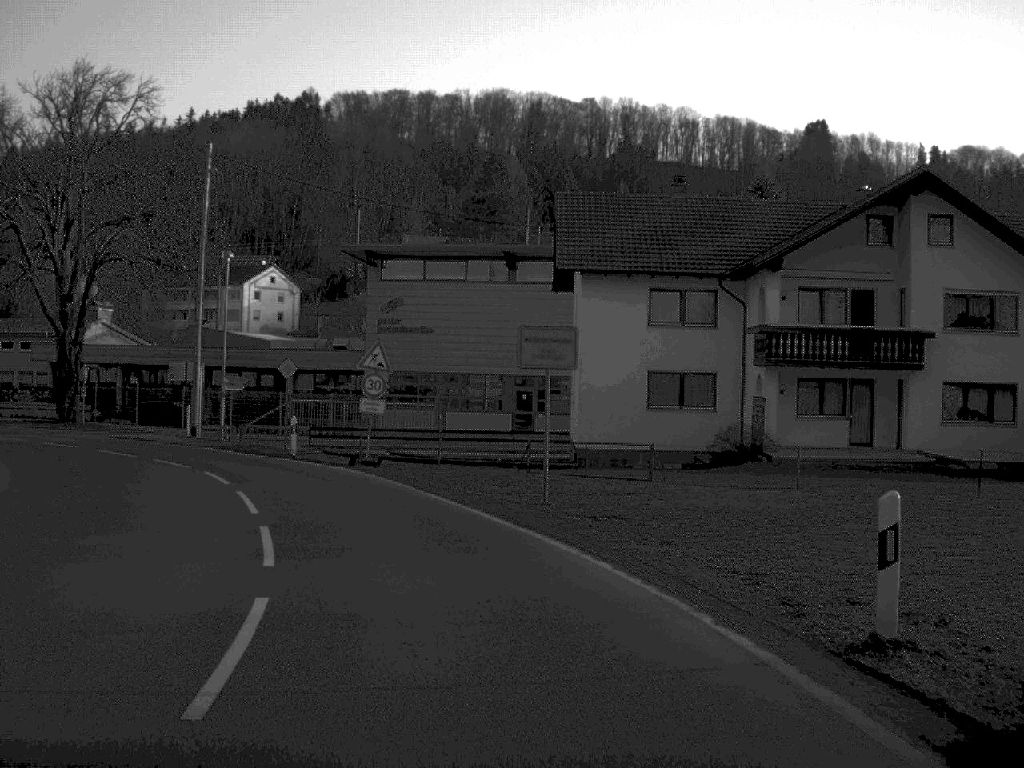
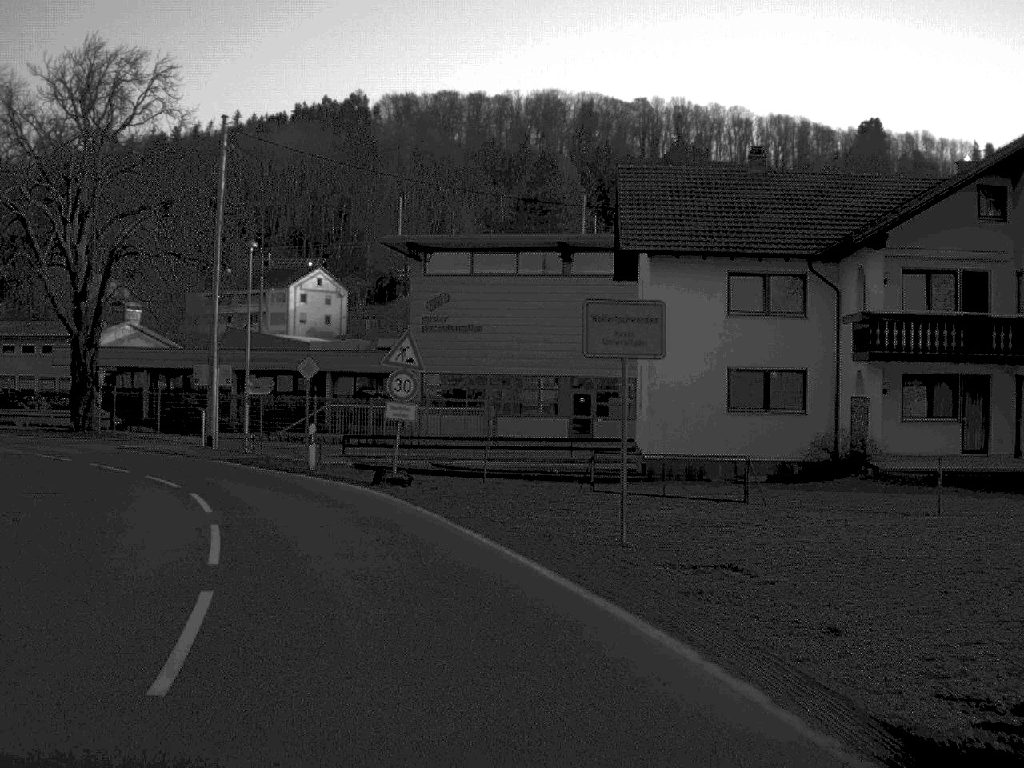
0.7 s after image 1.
(-0.1, +5.5) m; -3°
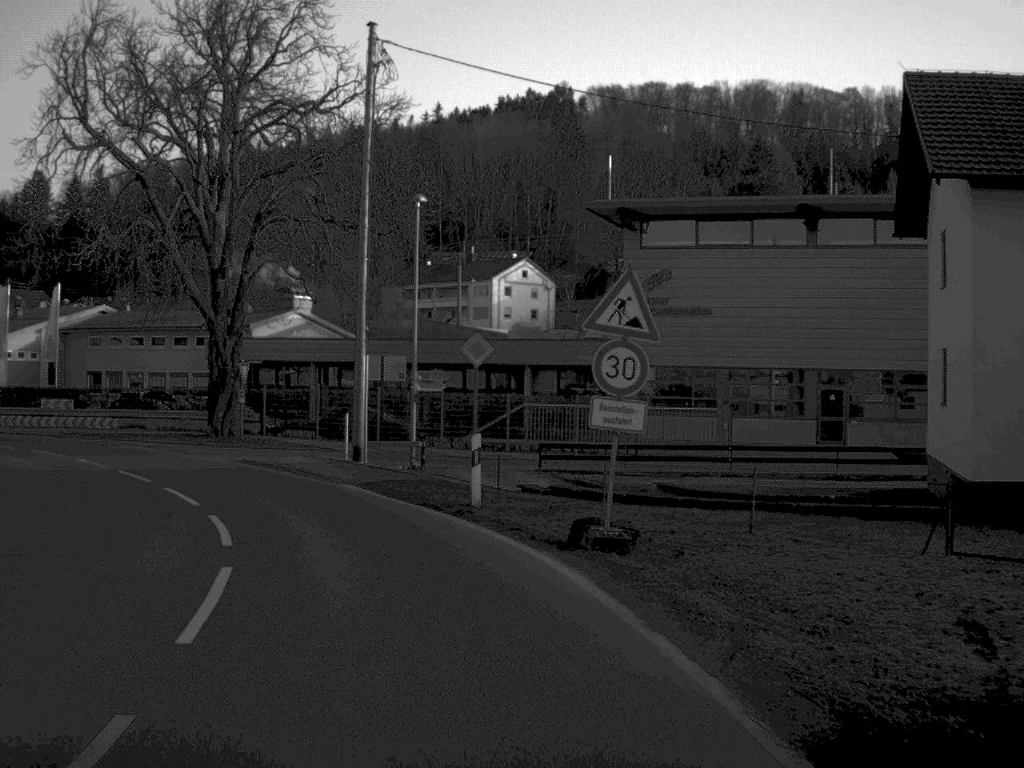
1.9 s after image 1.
(-0.9, +10.8) m; -10°
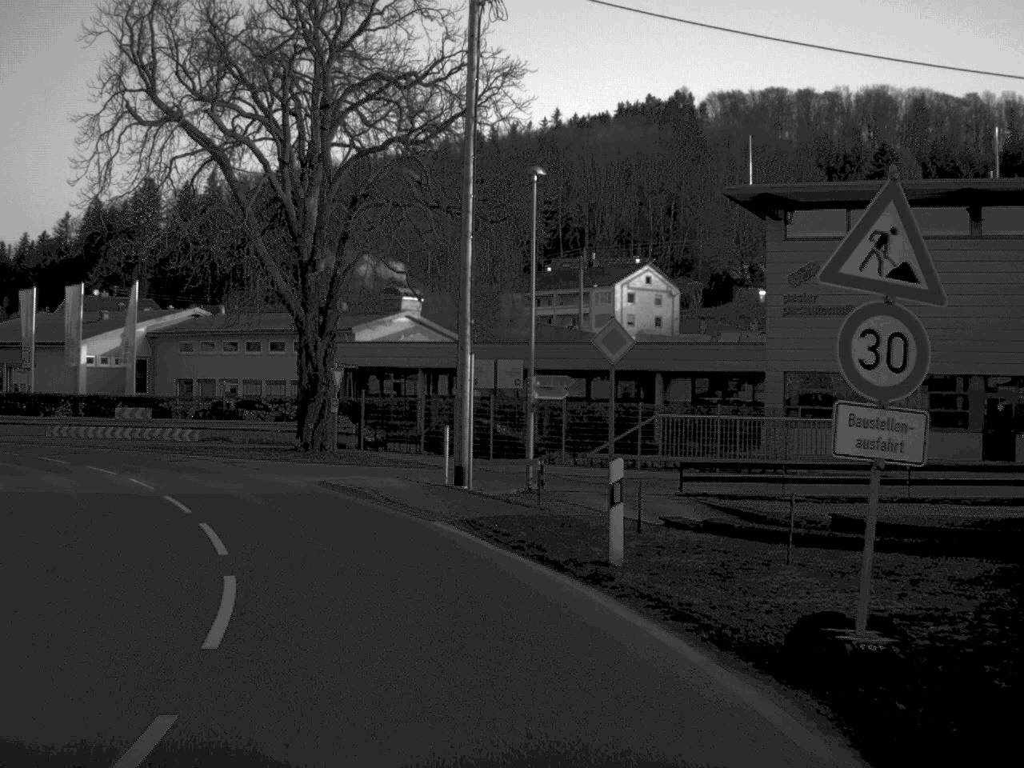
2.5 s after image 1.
(-0.3, +5.8) m; -5°
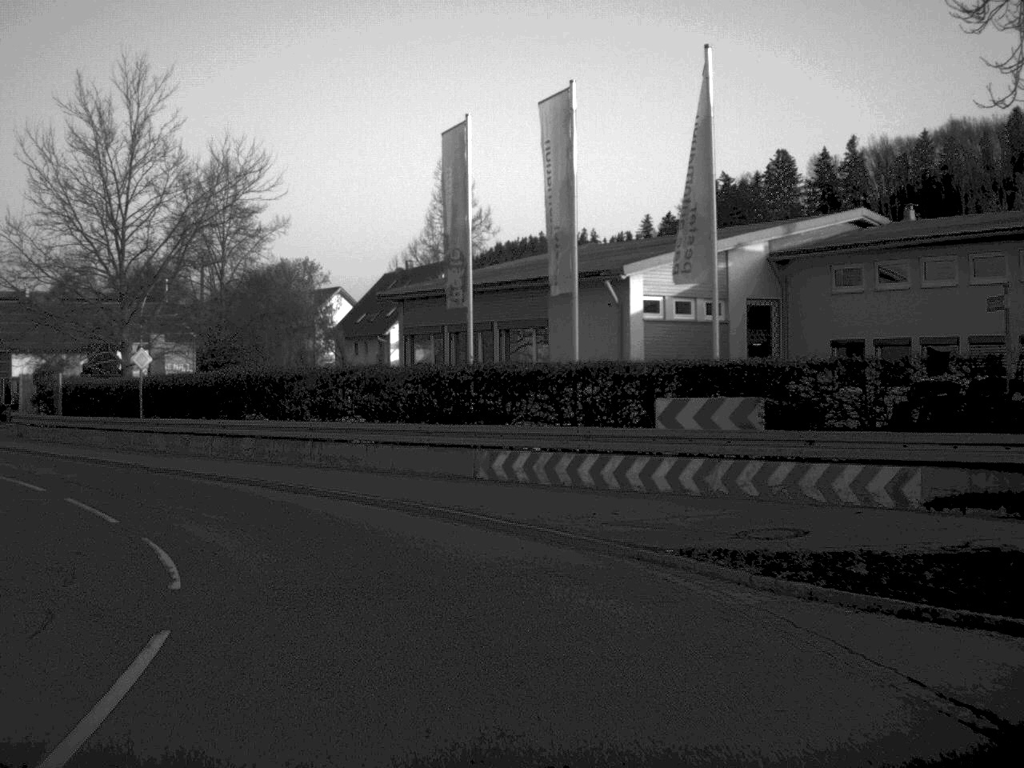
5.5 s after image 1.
(-8.7, +33.0) m; -29°
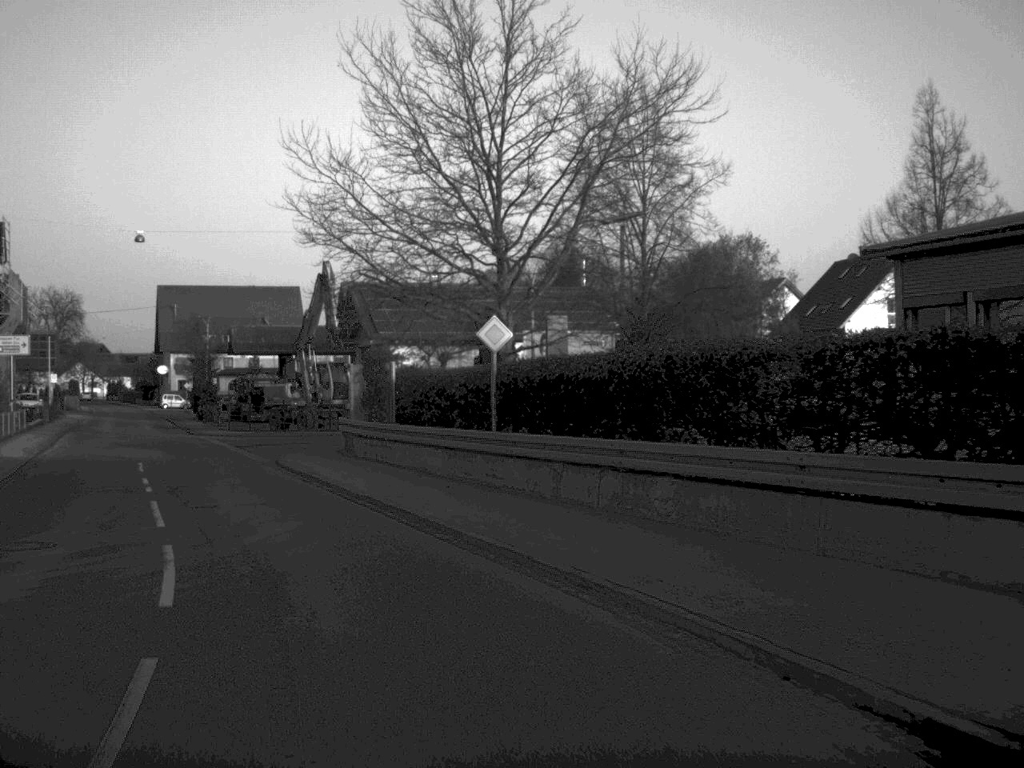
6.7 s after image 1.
(-2.2, +13.2) m; -20°
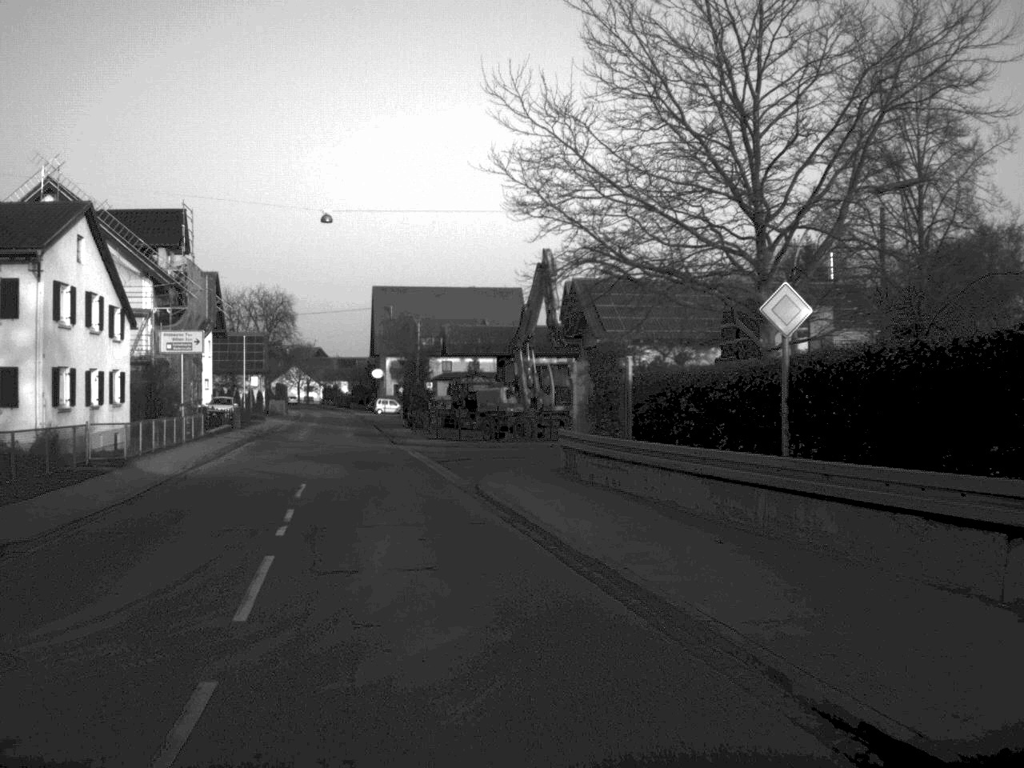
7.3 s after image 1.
(-0.6, +6.7) m; -10°
